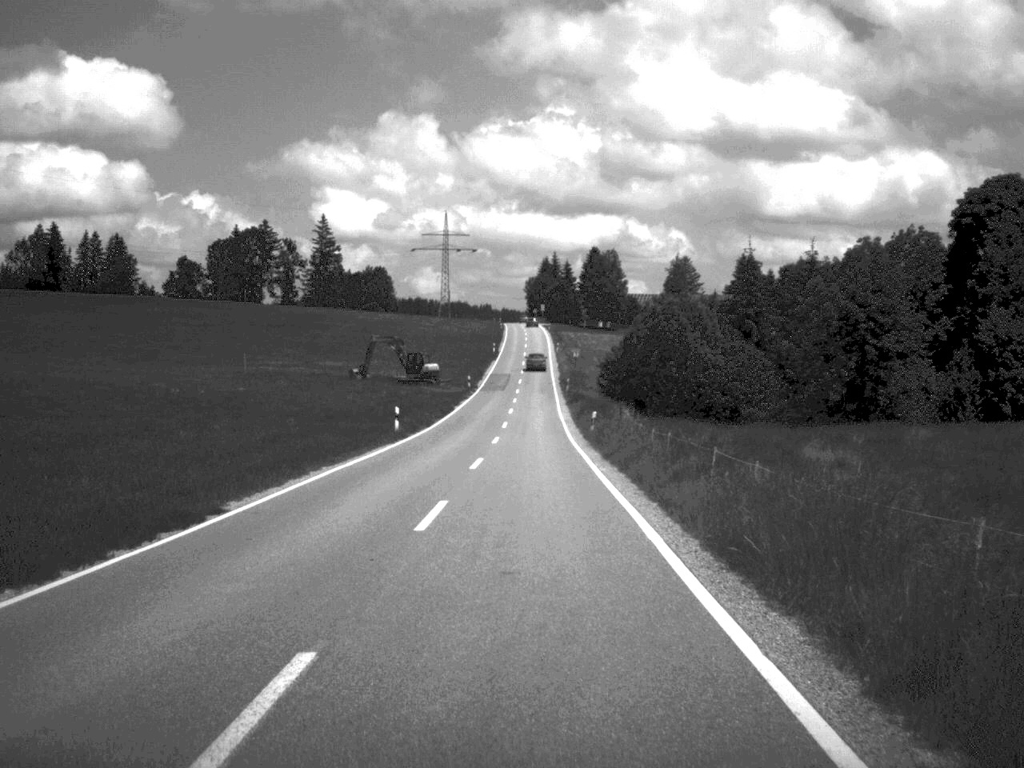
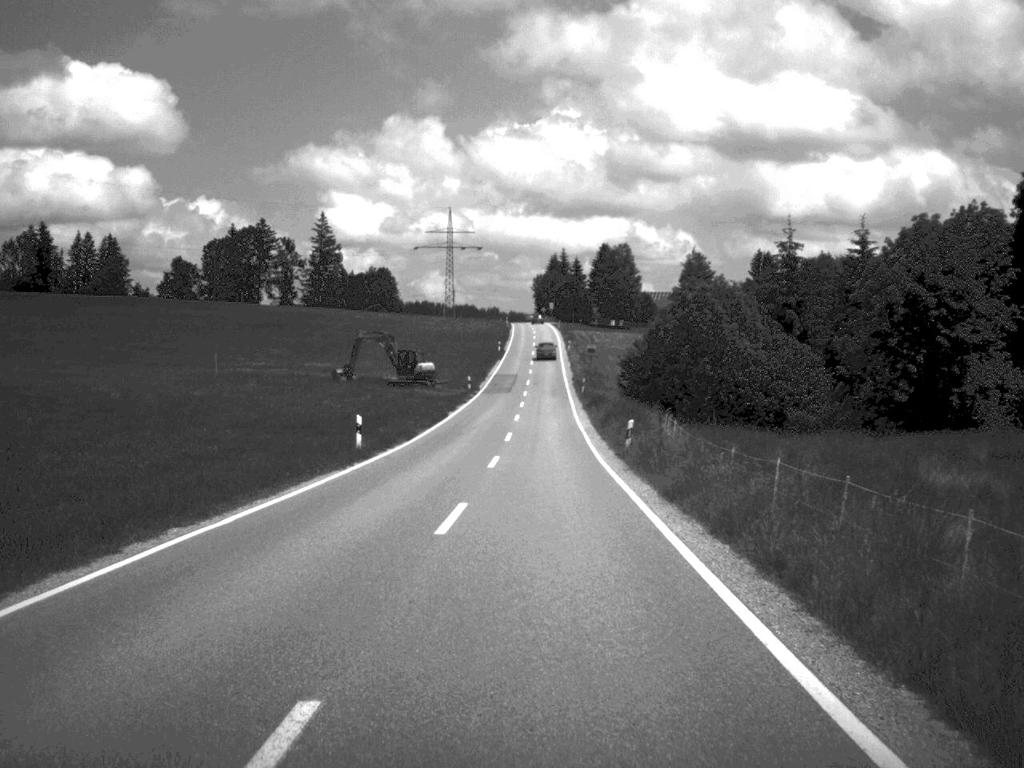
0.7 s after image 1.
(0.0, +12.1) m; 0°
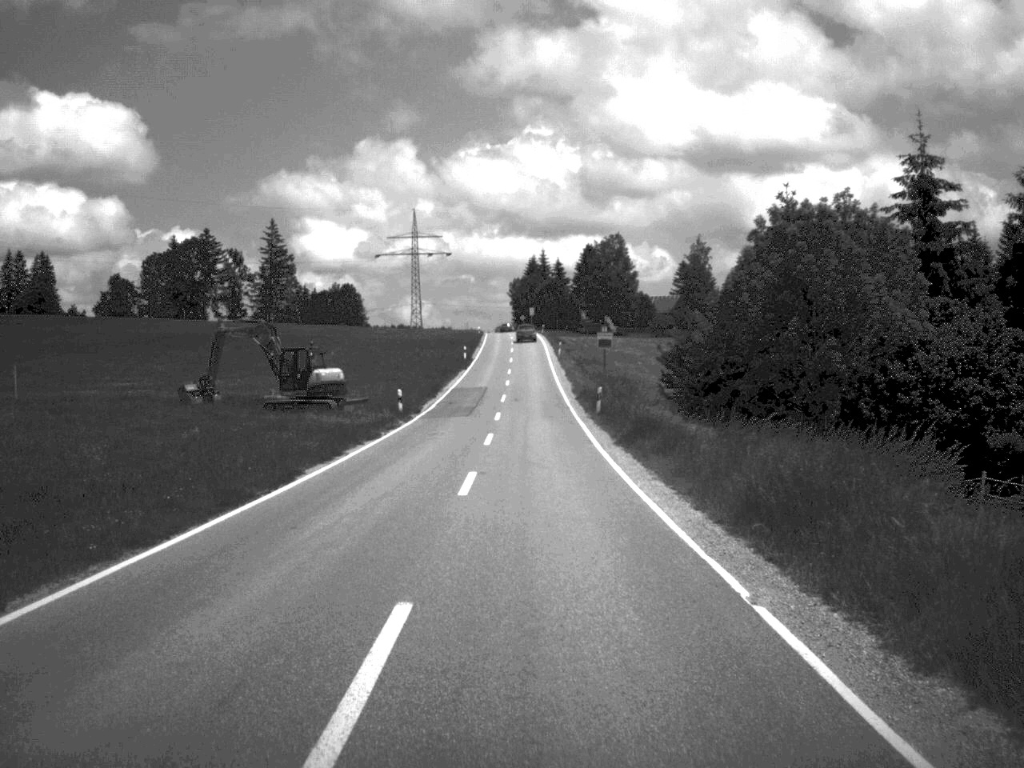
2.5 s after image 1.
(+0.2, +33.2) m; +1°
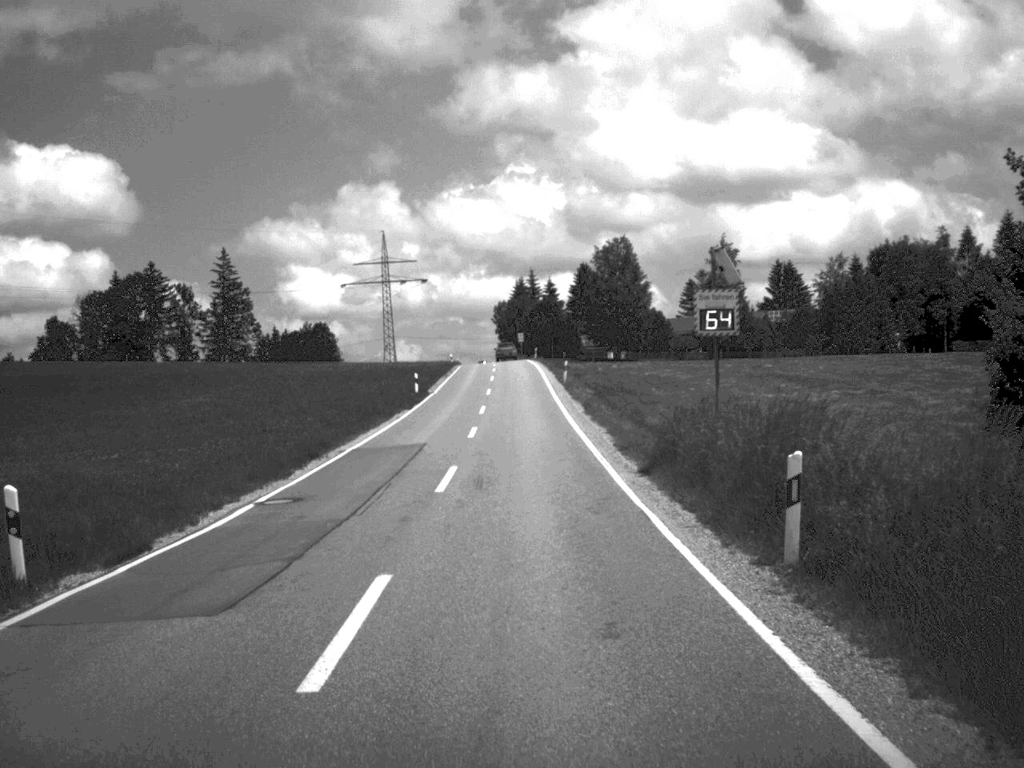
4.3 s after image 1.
(+0.1, +33.6) m; 0°
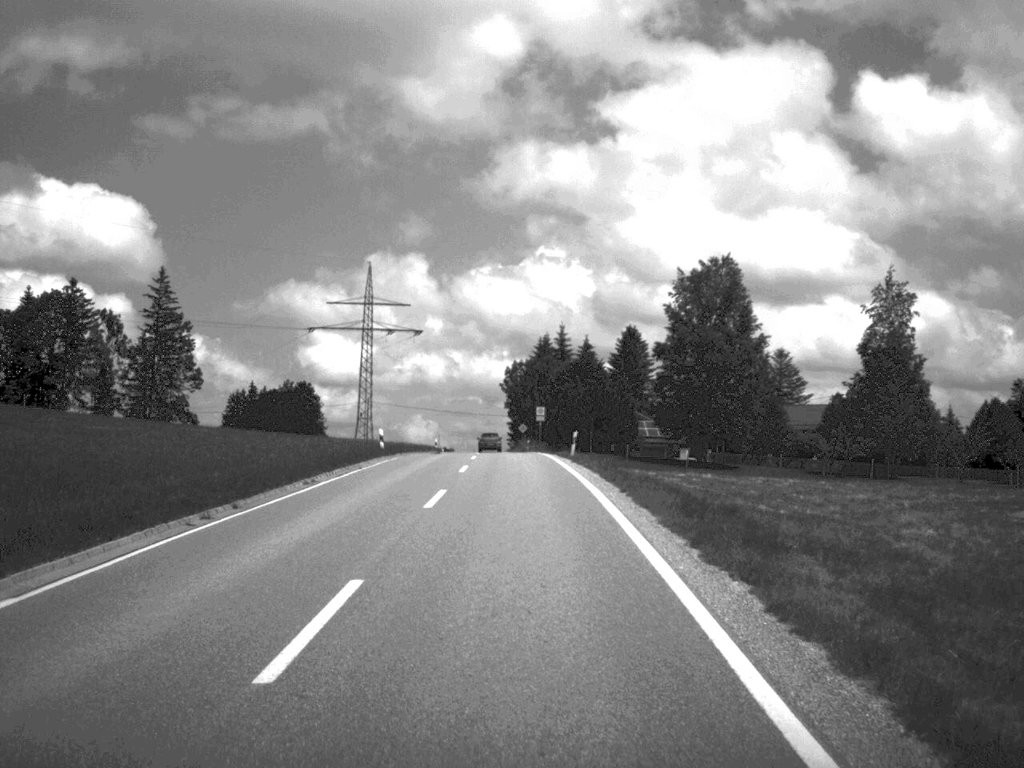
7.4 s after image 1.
(-0.3, +58.7) m; -1°
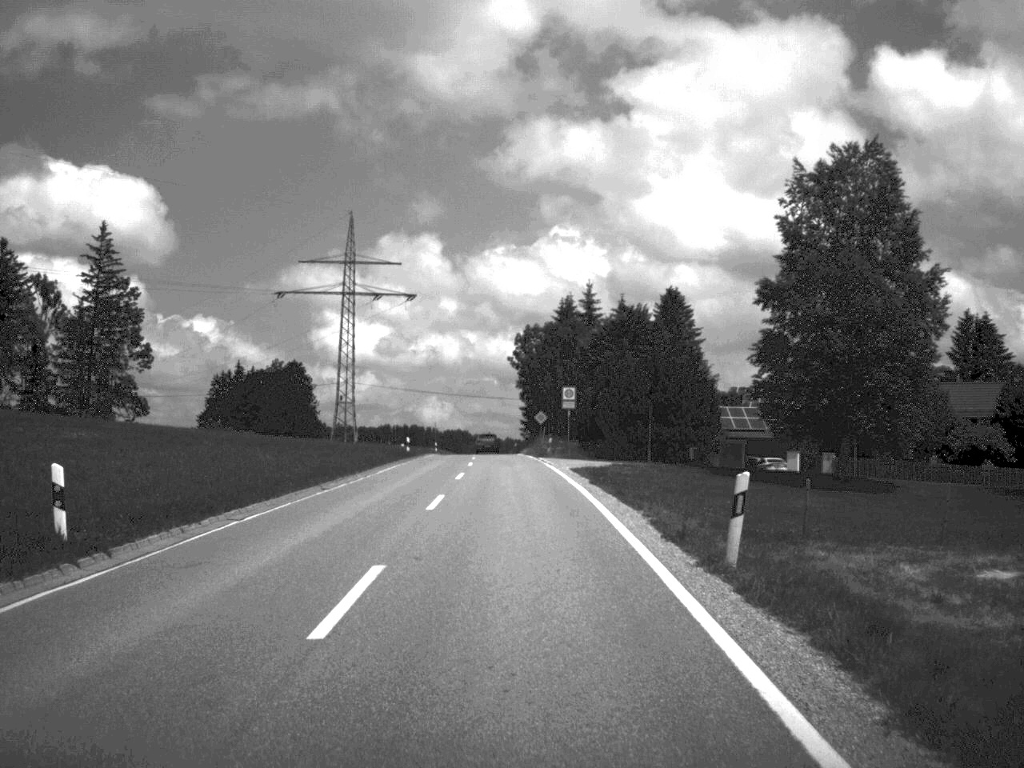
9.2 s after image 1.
(-0.2, +33.2) m; -1°
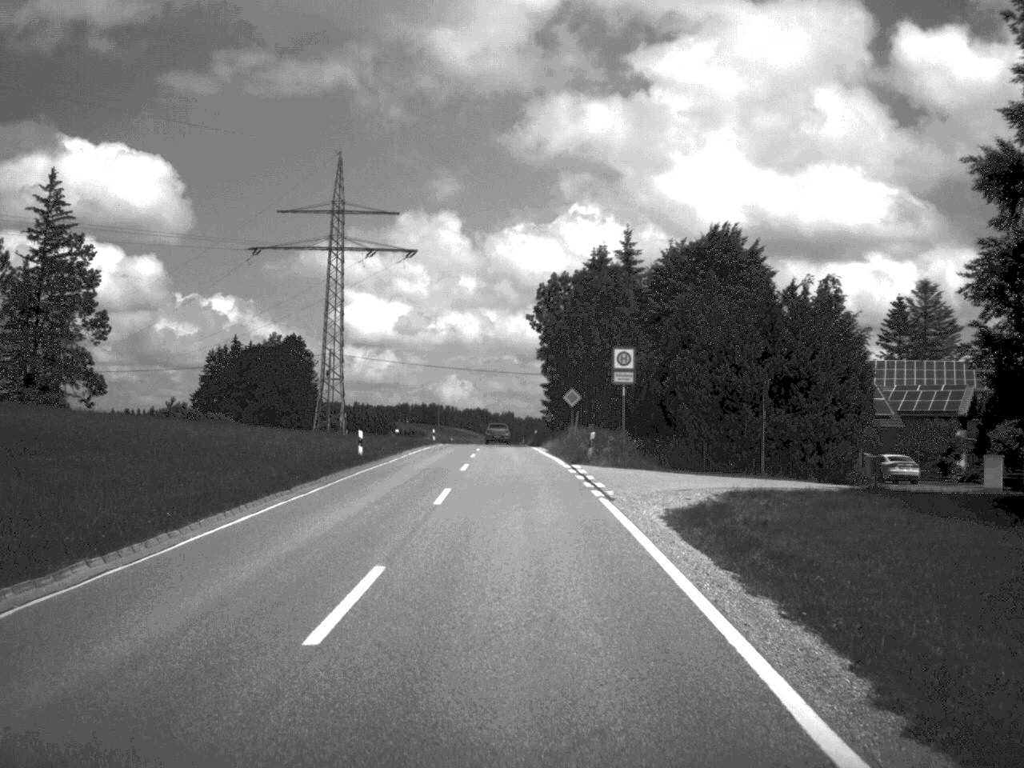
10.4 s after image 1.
(-0.2, +23.9) m; -1°
